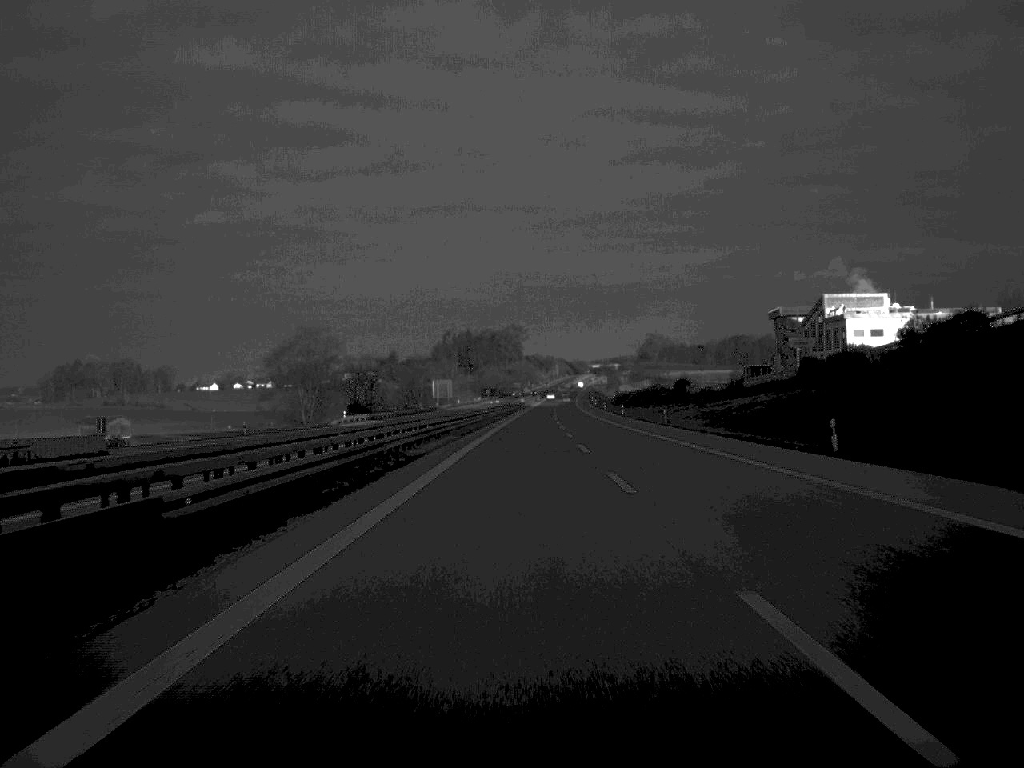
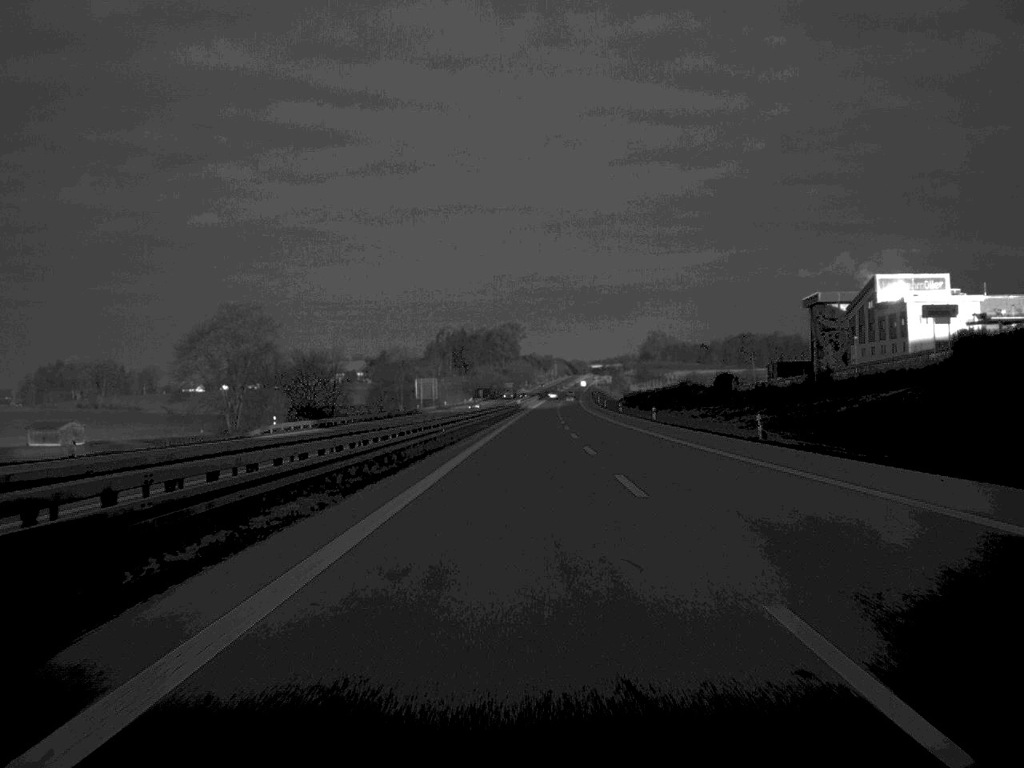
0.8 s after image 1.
(0.0, +36.1) m; 0°
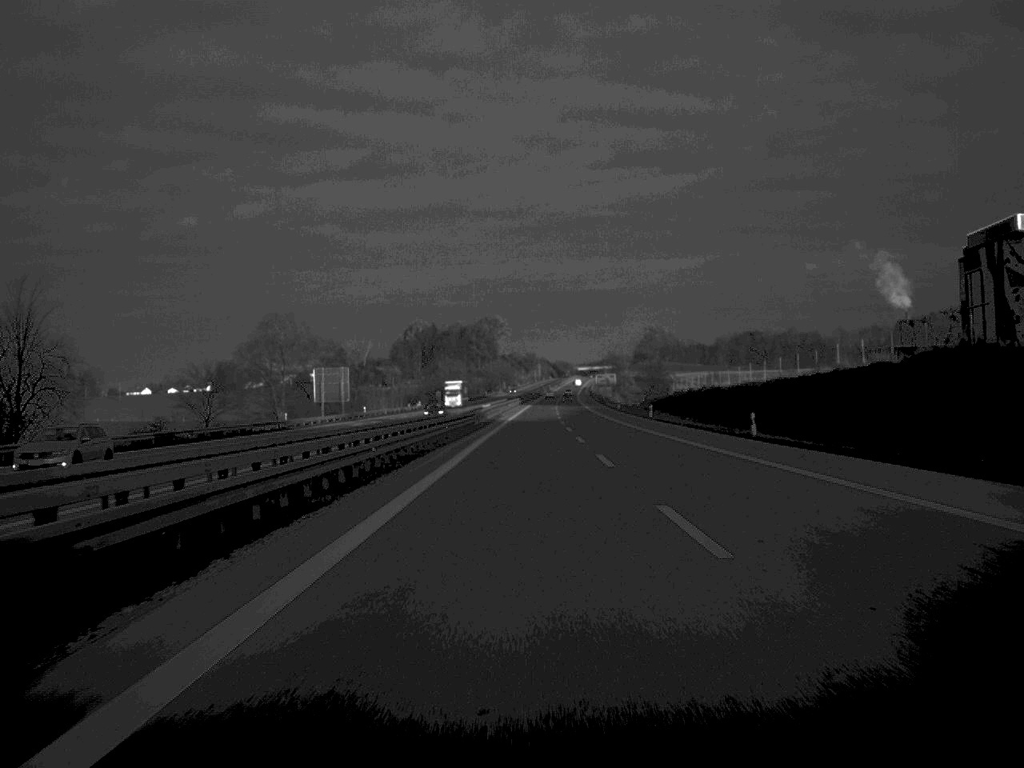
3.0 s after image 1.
(+0.8, +97.7) m; +1°
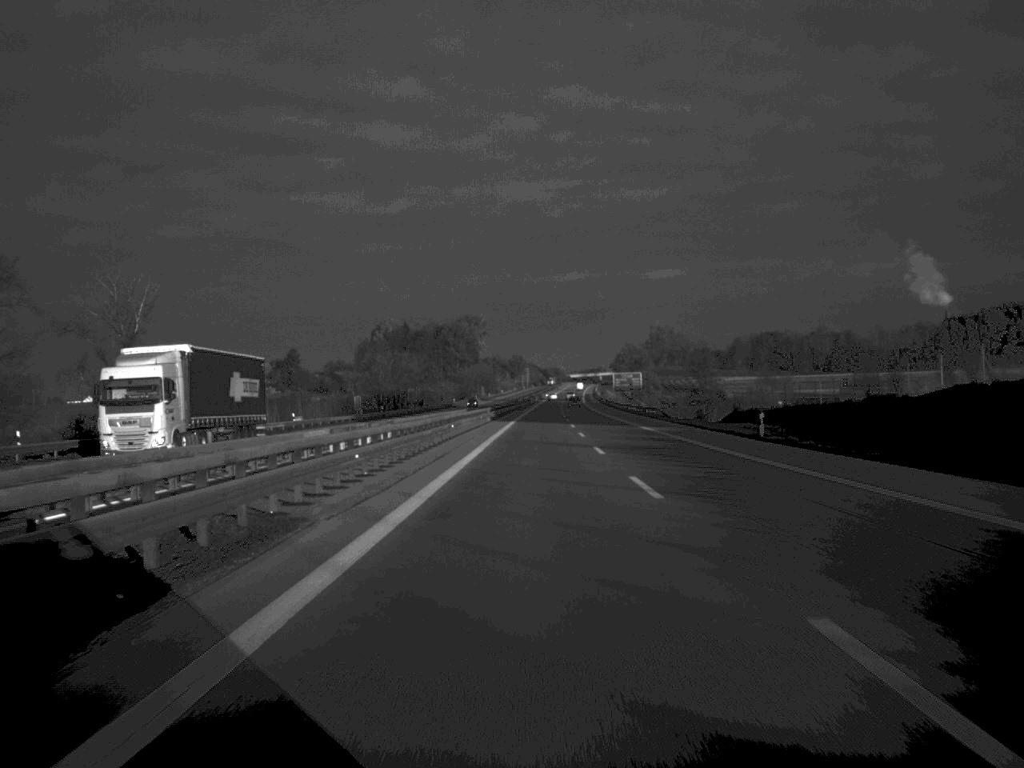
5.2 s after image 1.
(+0.5, +99.1) m; +1°
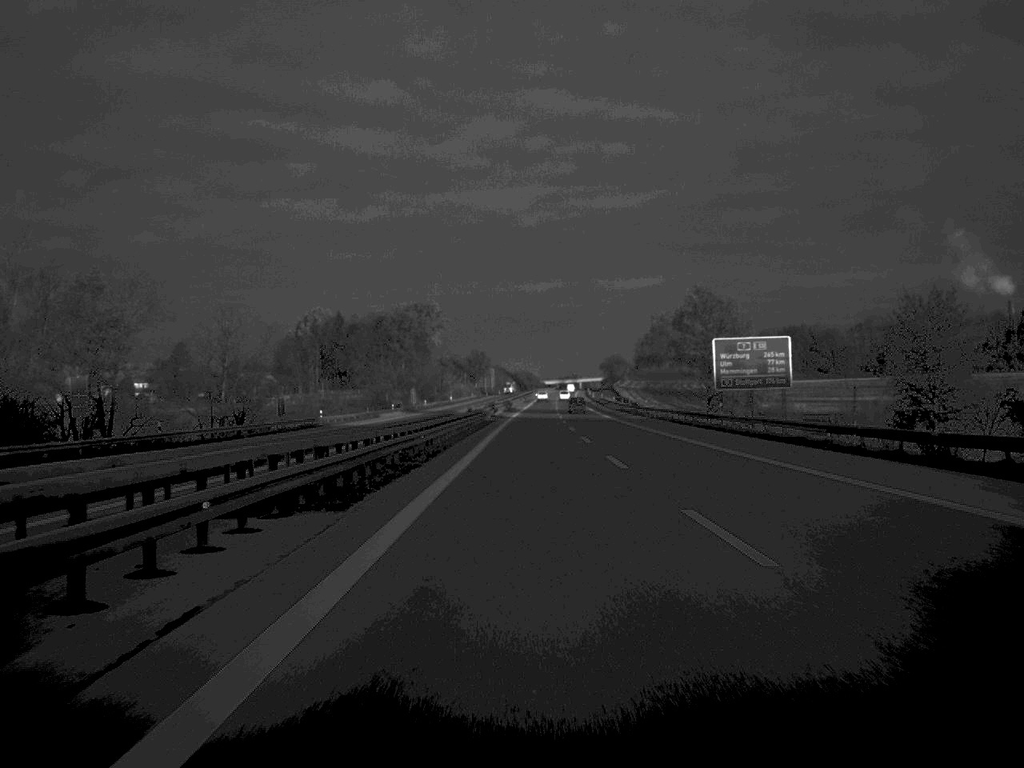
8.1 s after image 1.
(+1.5, +133.7) m; +1°
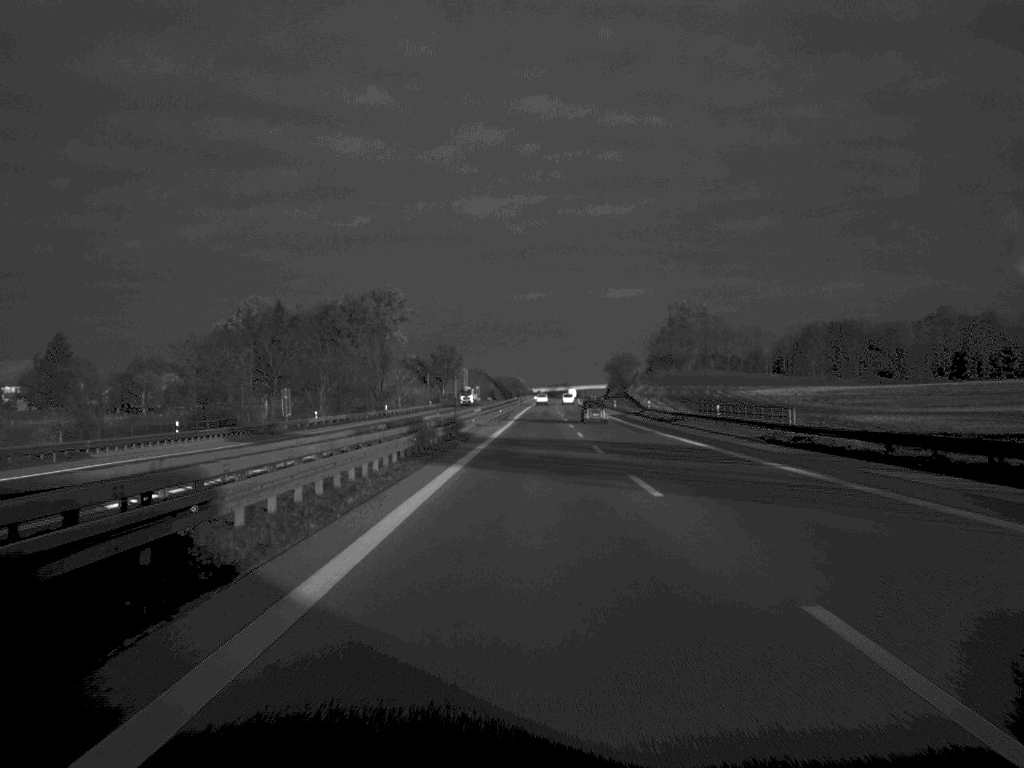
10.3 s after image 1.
(+0.5, +97.7) m; +1°
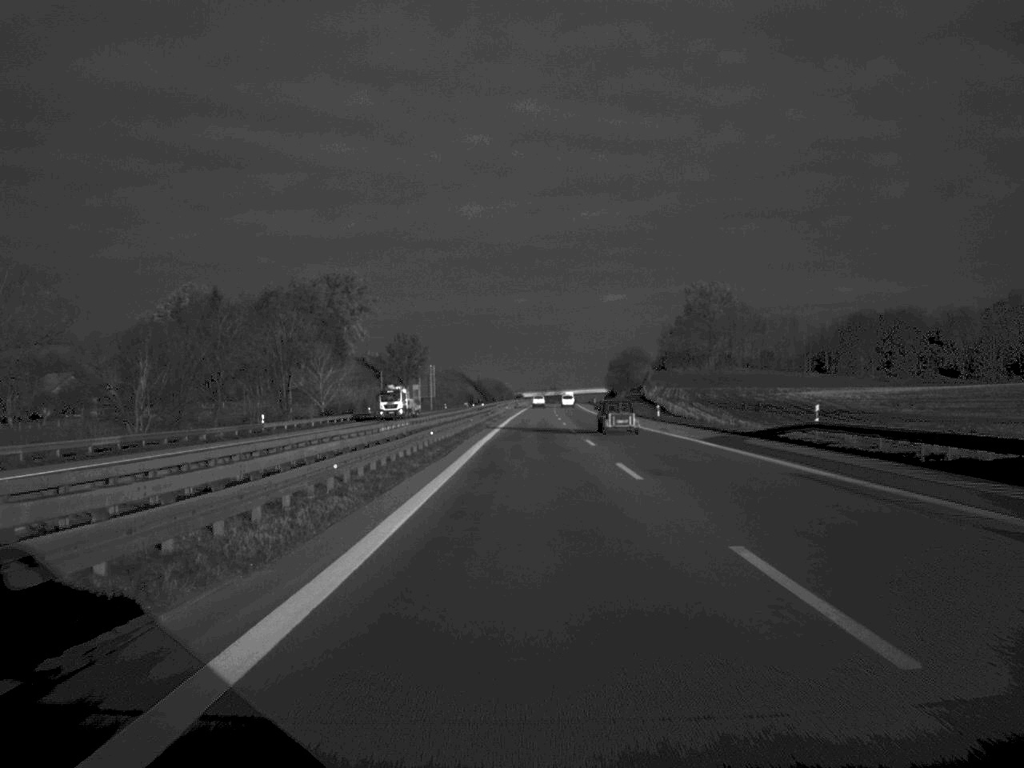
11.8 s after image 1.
(+0.4, +67.6) m; +1°
